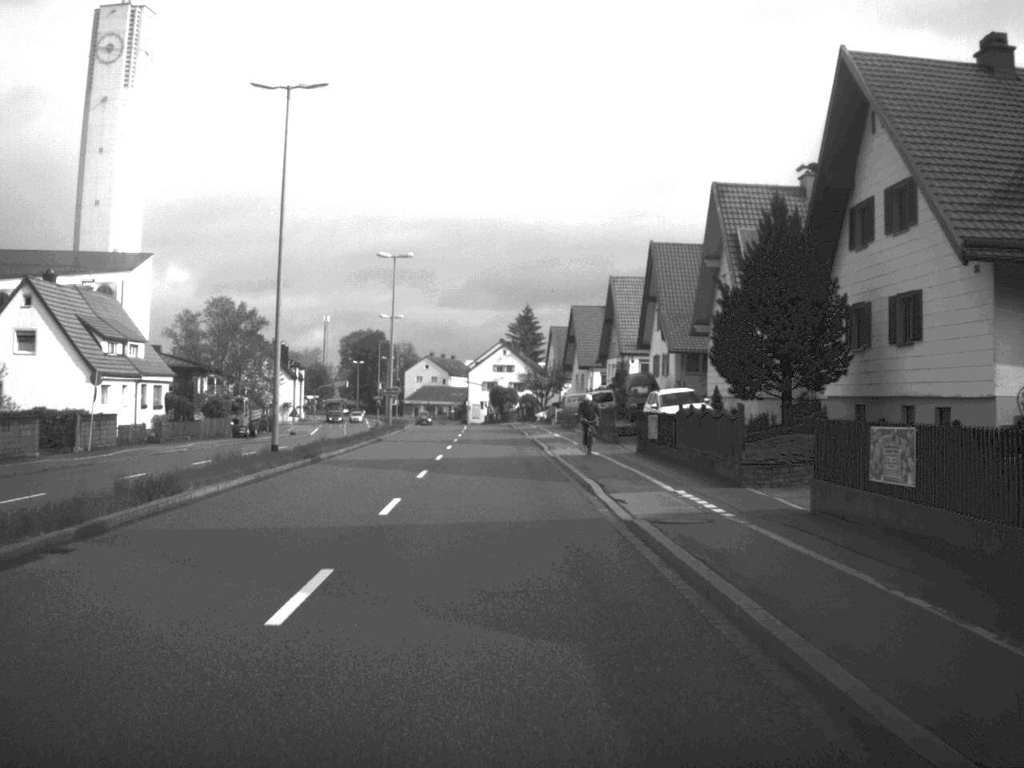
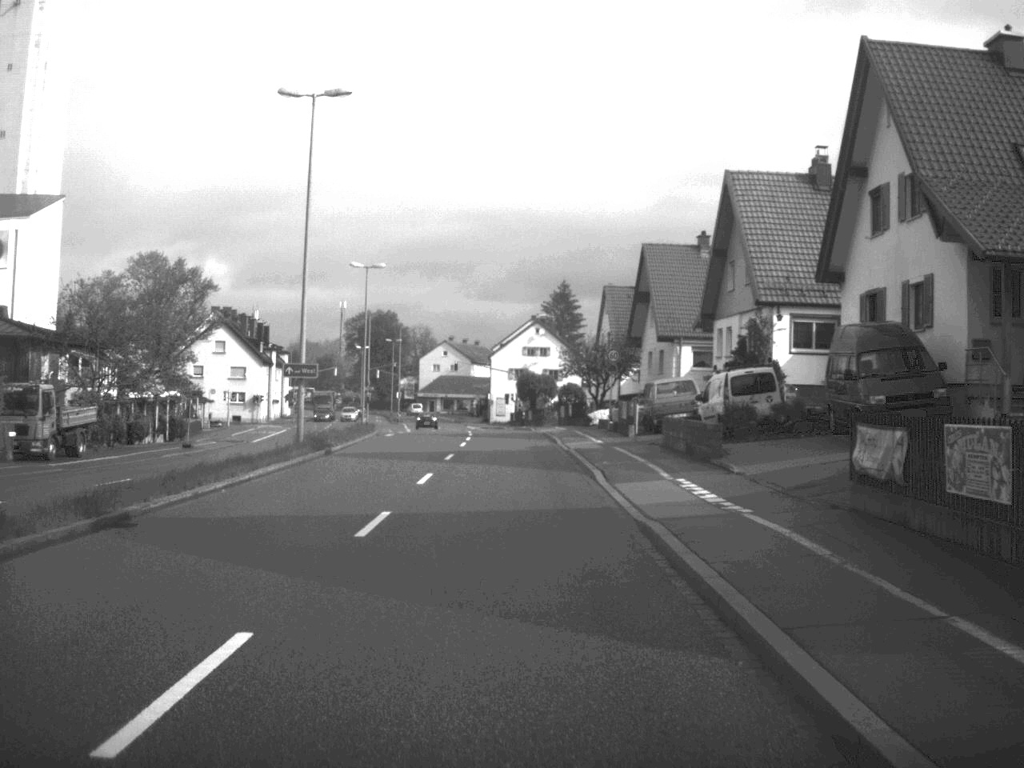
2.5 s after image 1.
(-0.7, +38.9) m; -2°
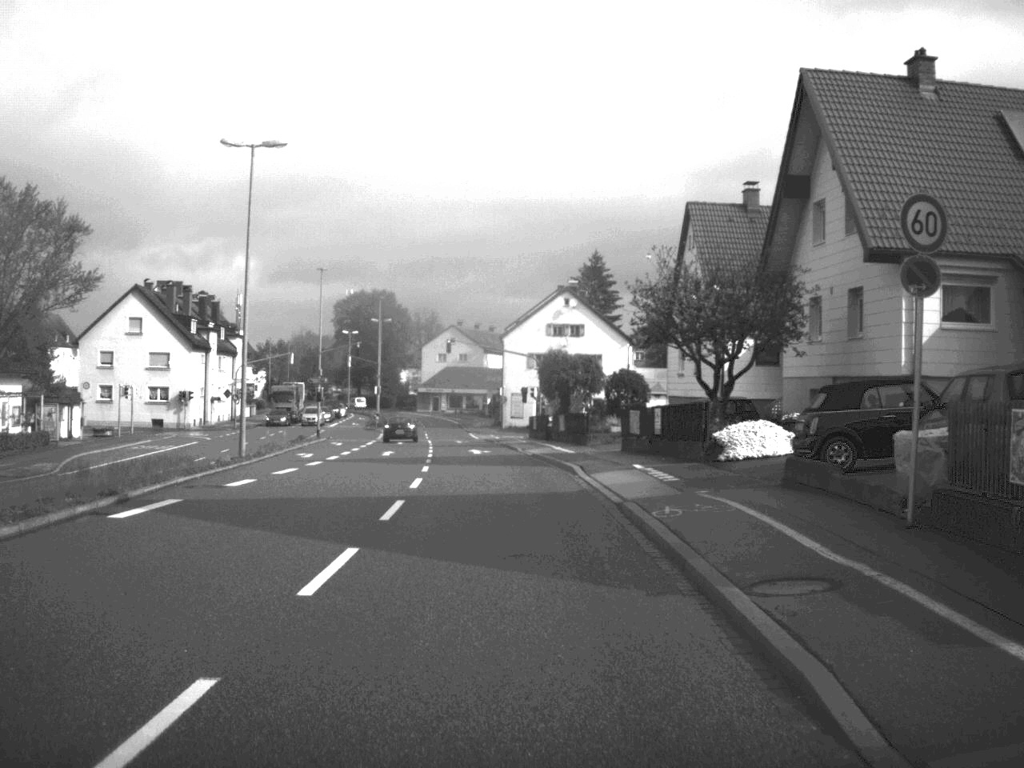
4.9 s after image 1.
(-0.3, +36.9) m; -1°
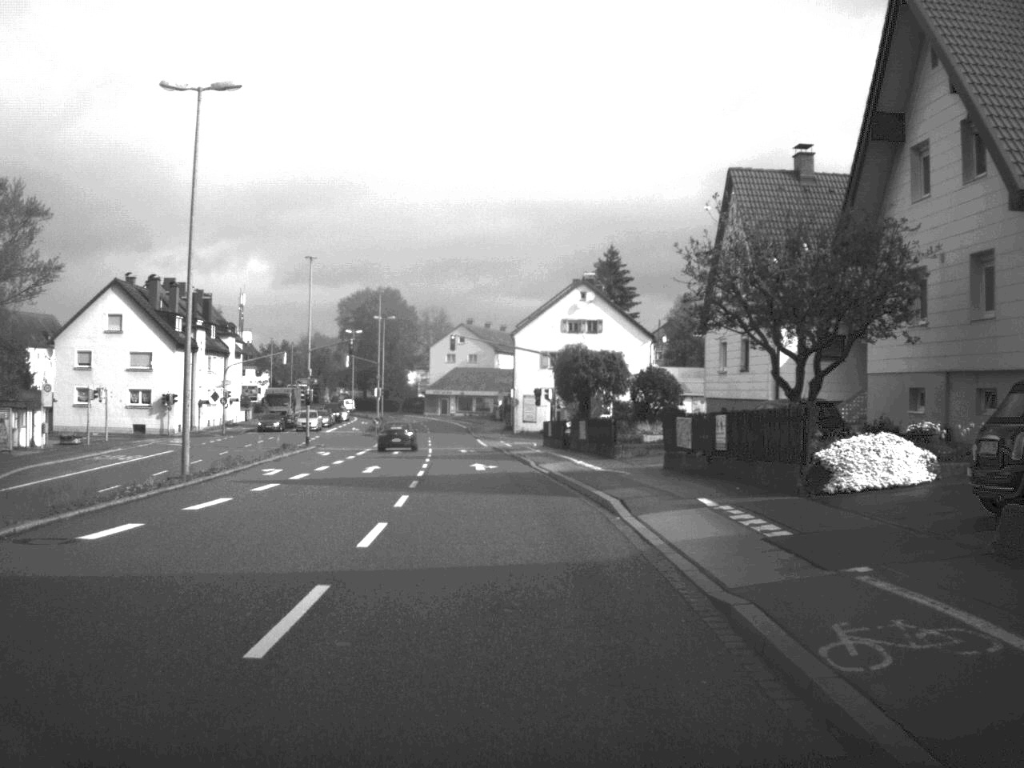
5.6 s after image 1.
(0.0, +8.1) m; -1°
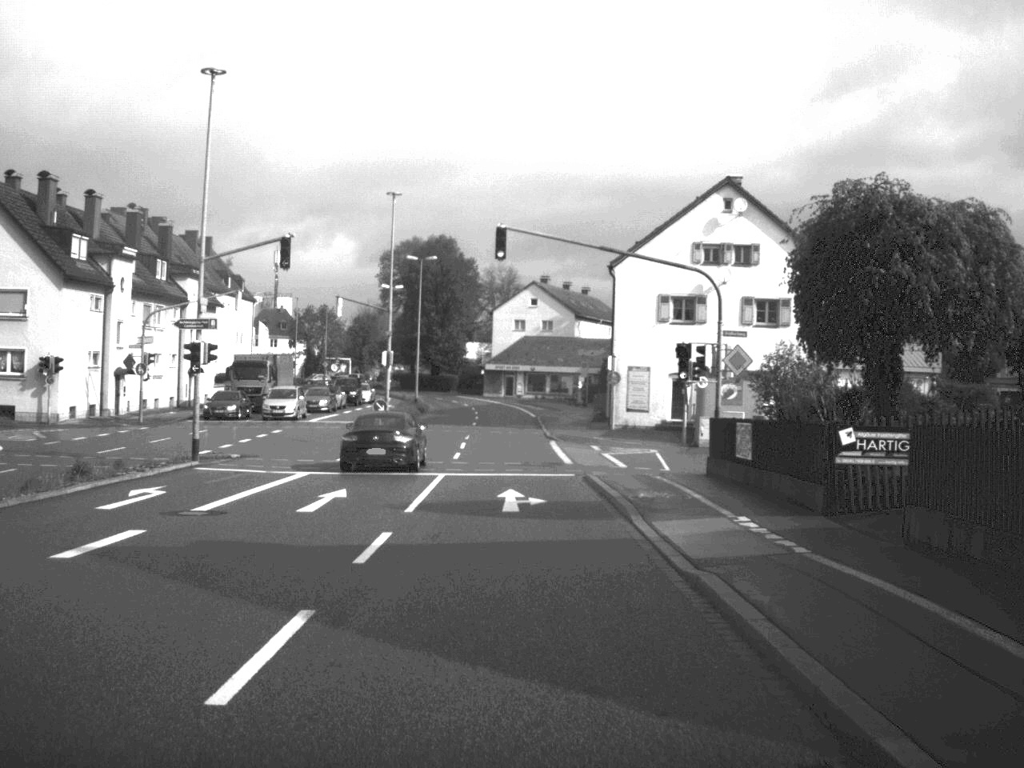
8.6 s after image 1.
(-1.3, +36.4) m; -4°
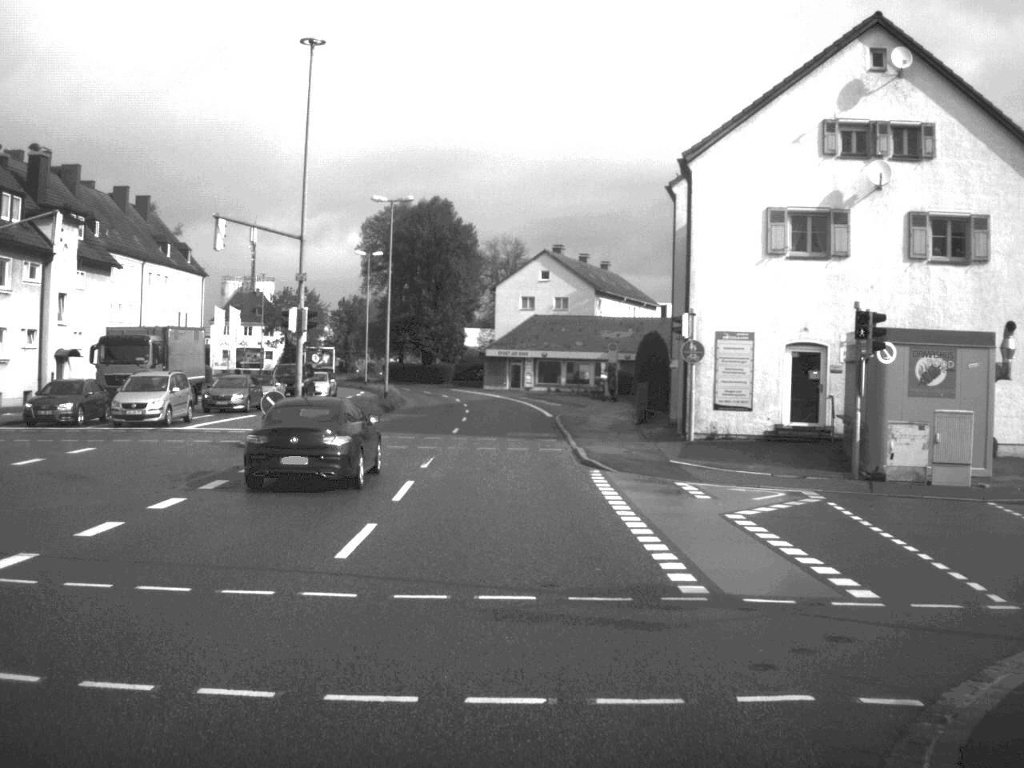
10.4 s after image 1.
(-0.1, +23.8) m; -1°
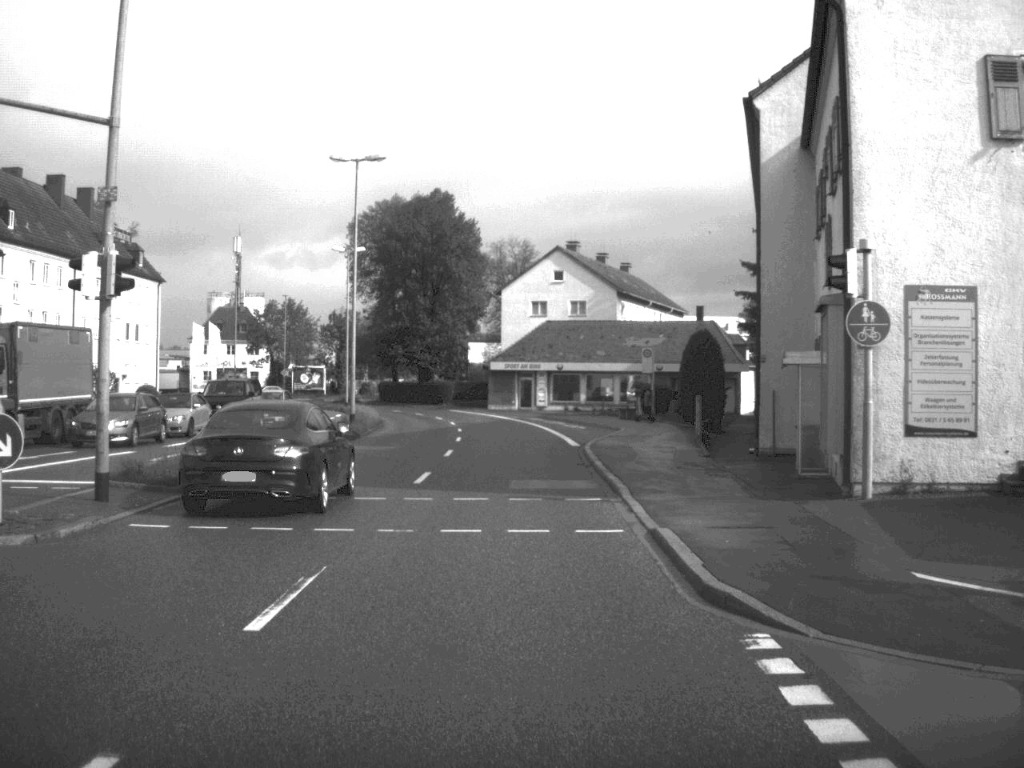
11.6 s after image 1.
(-0.1, +15.9) m; -1°
